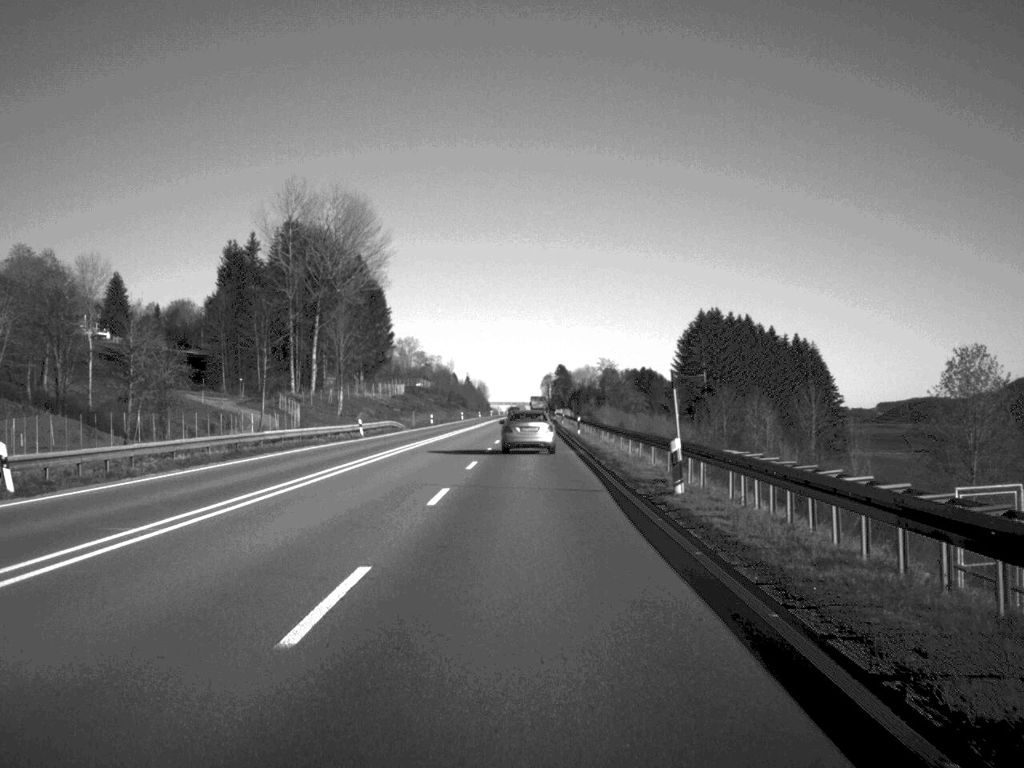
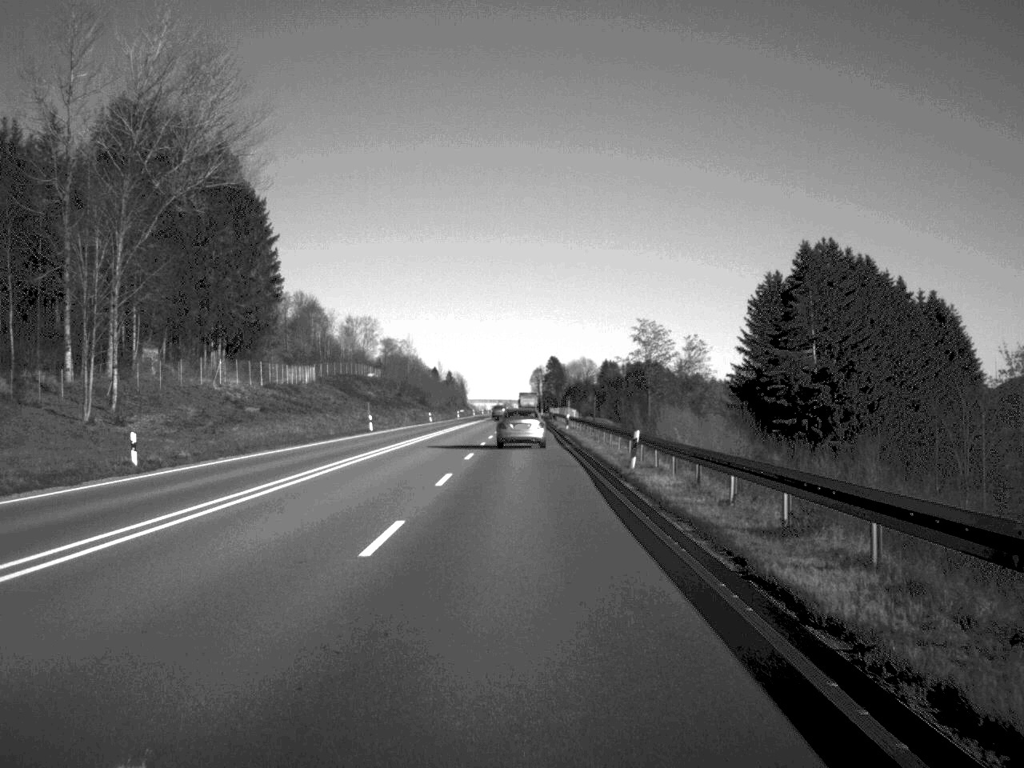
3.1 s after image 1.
(+0.5, +90.7) m; +1°
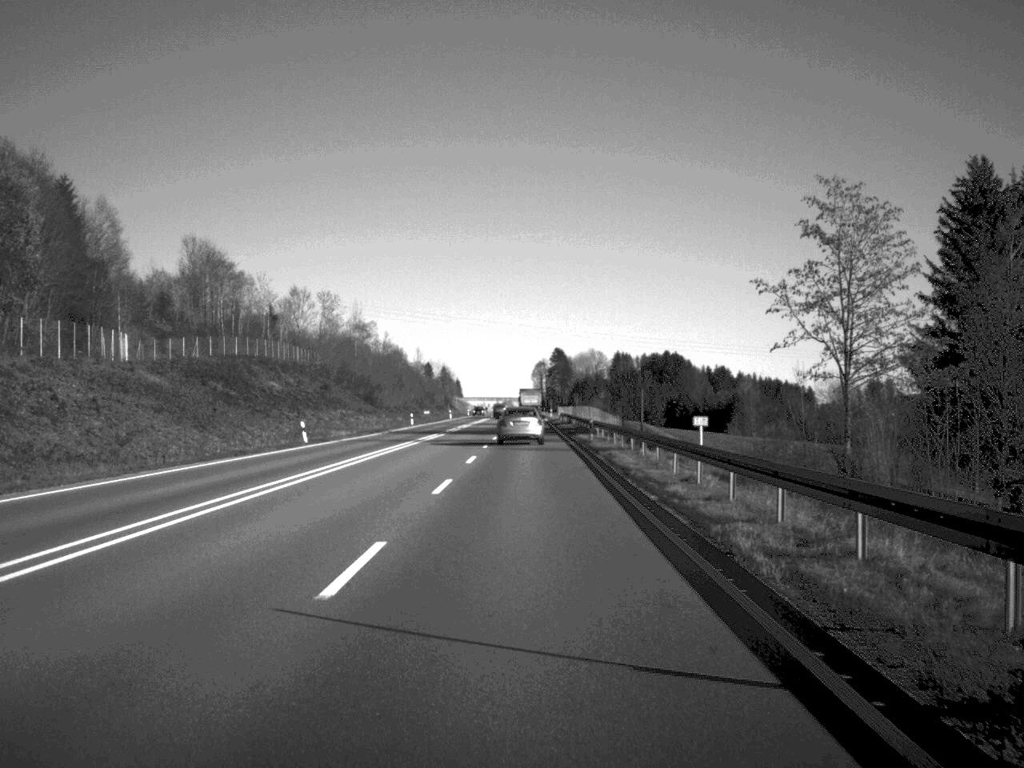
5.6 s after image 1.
(-0.1, +75.1) m; 0°
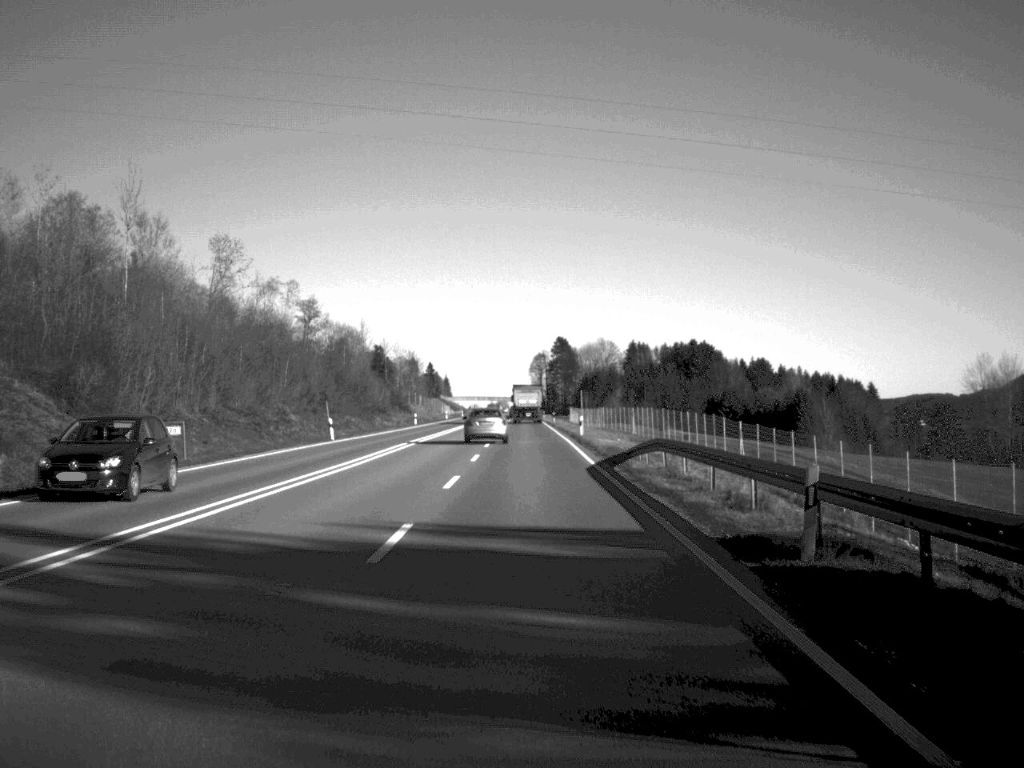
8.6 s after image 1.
(+0.2, +93.5) m; 0°
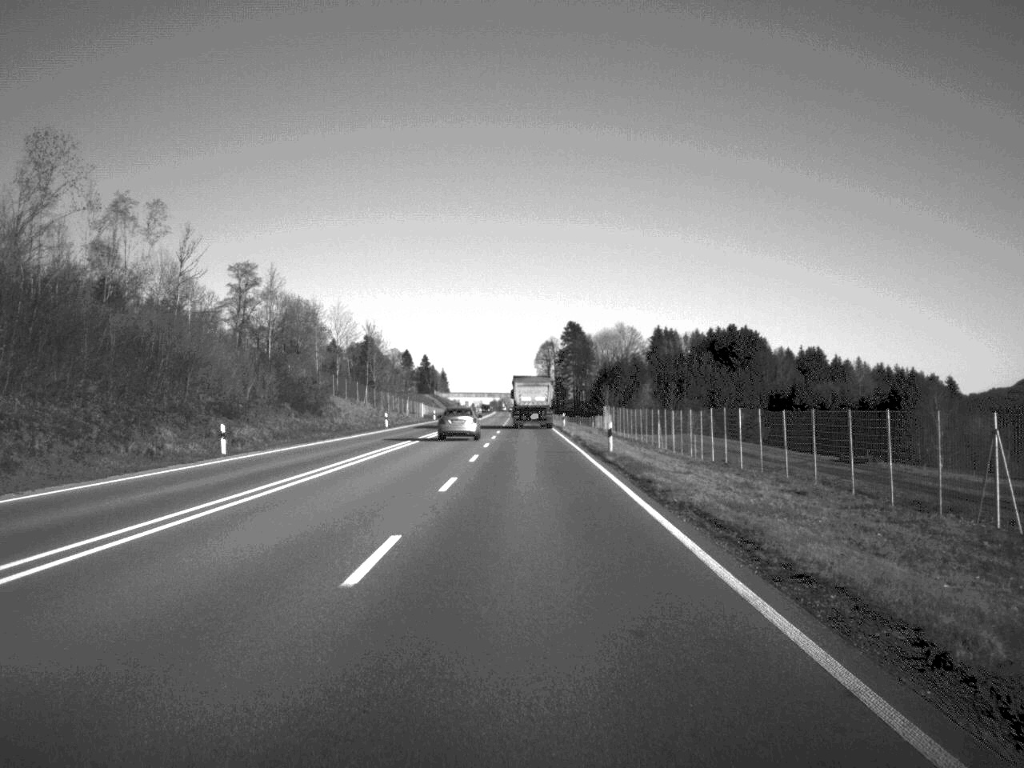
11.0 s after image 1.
(-0.1, +73.2) m; 0°
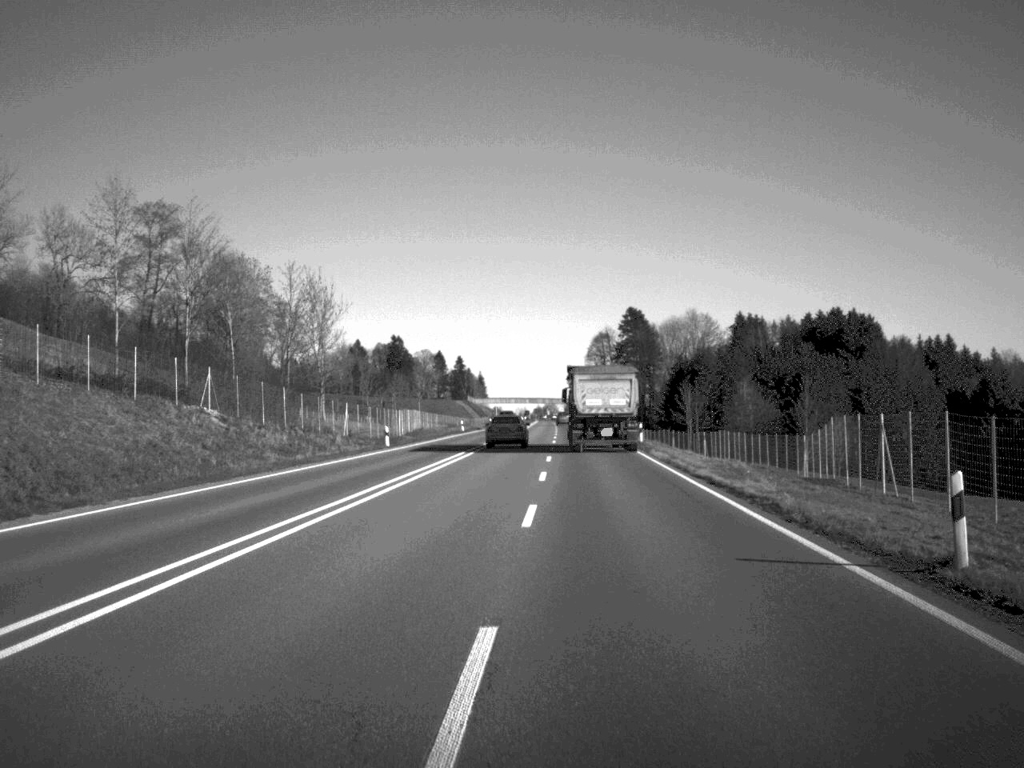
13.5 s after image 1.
(-1.2, +77.7) m; -2°
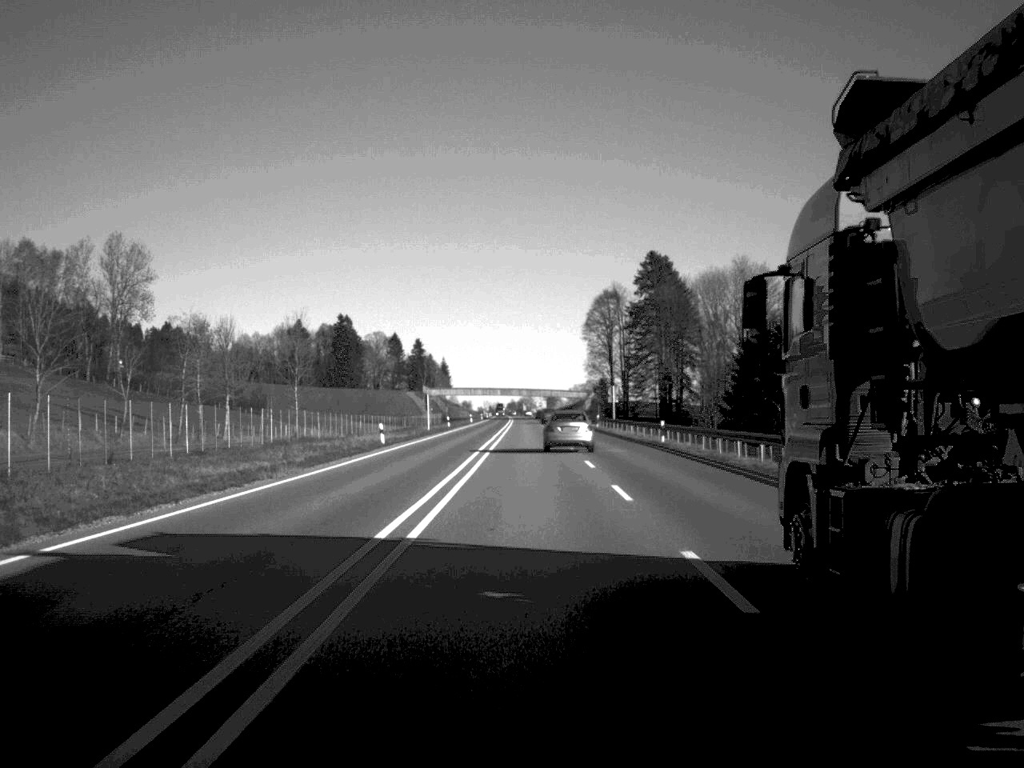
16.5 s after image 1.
(+0.8, +103.8) m; +1°
